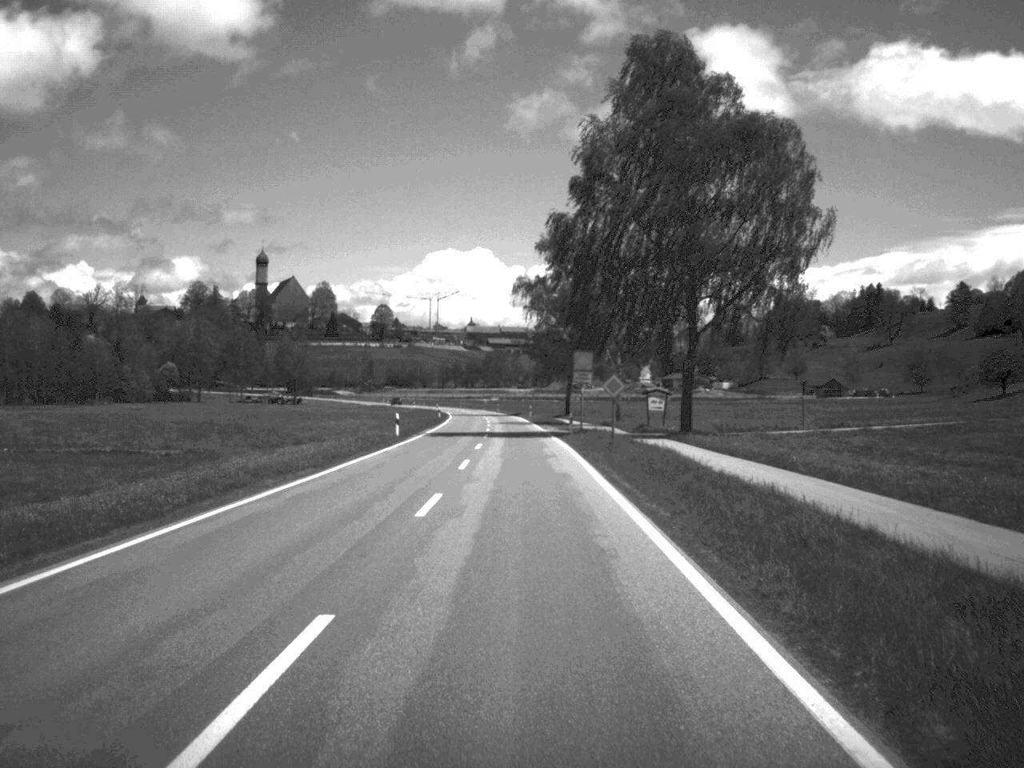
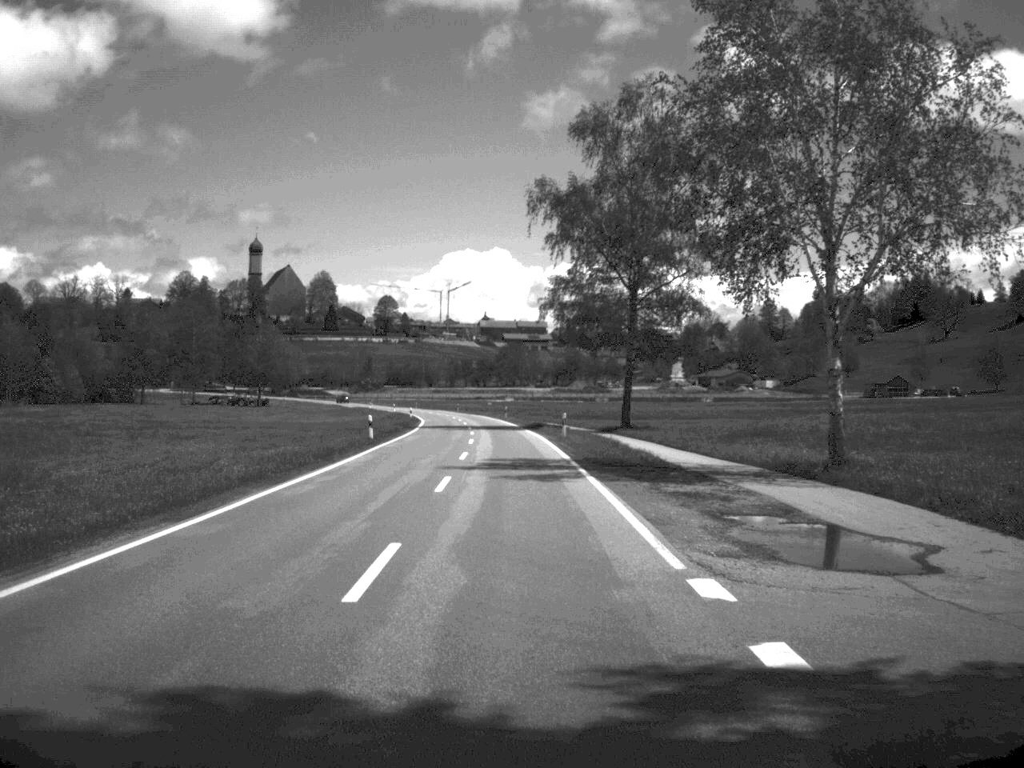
(-0.4, +54.5) m; -1°
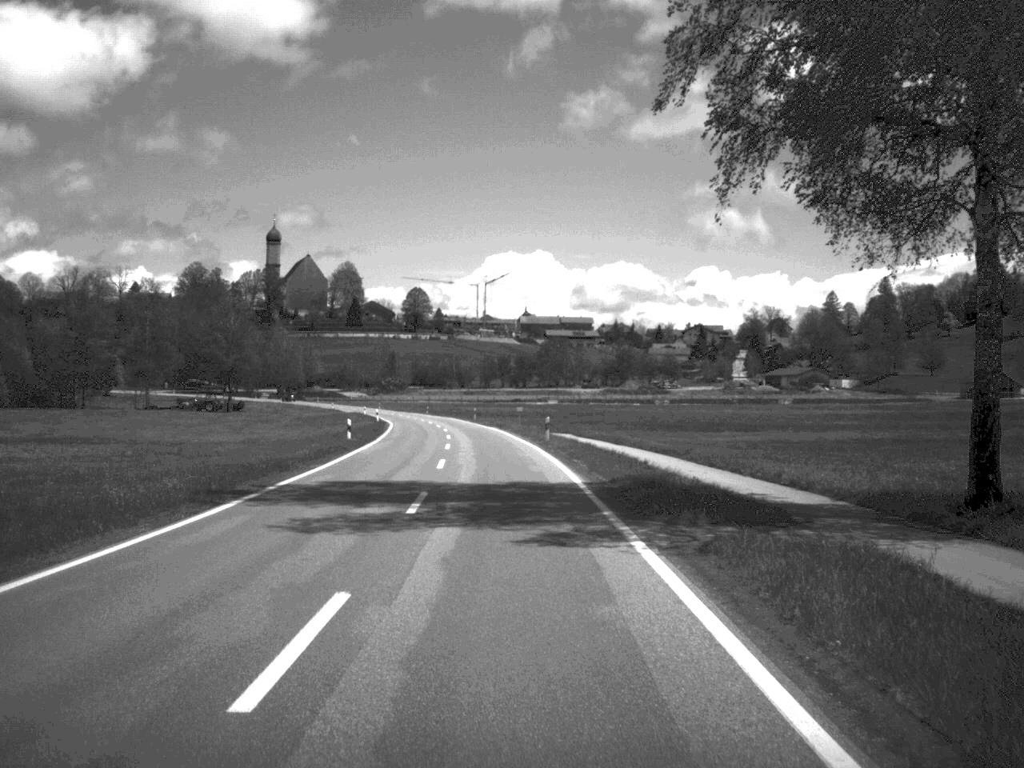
(-0.7, +50.8) m; -2°
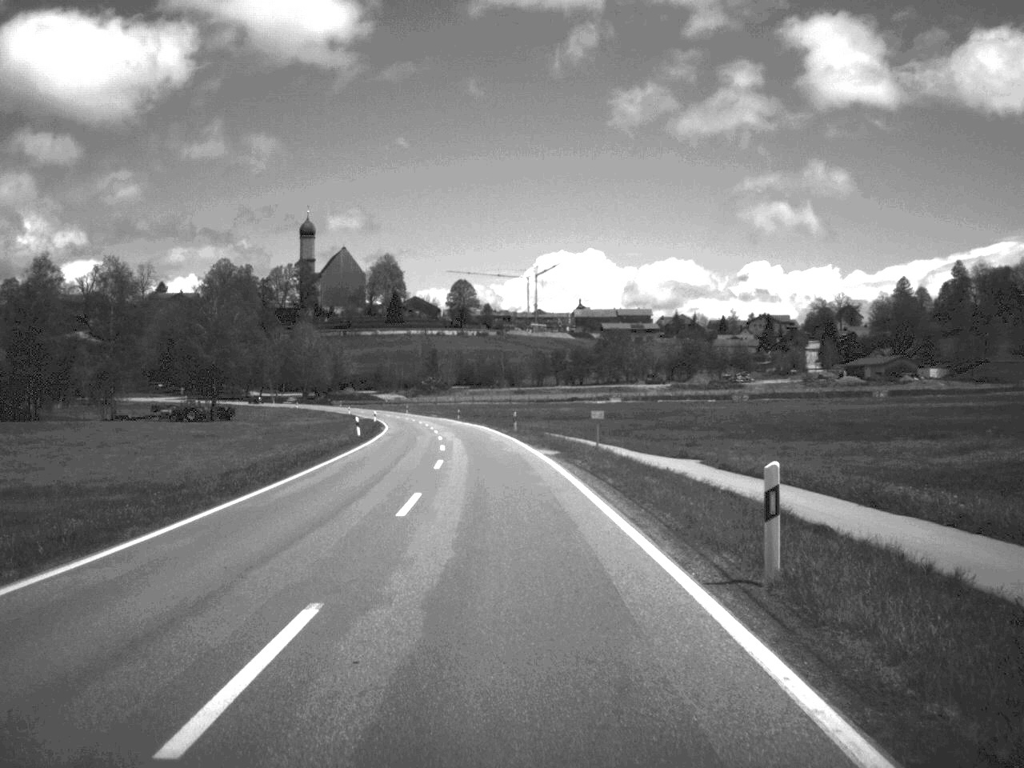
(-0.8, +36.3) m; -3°
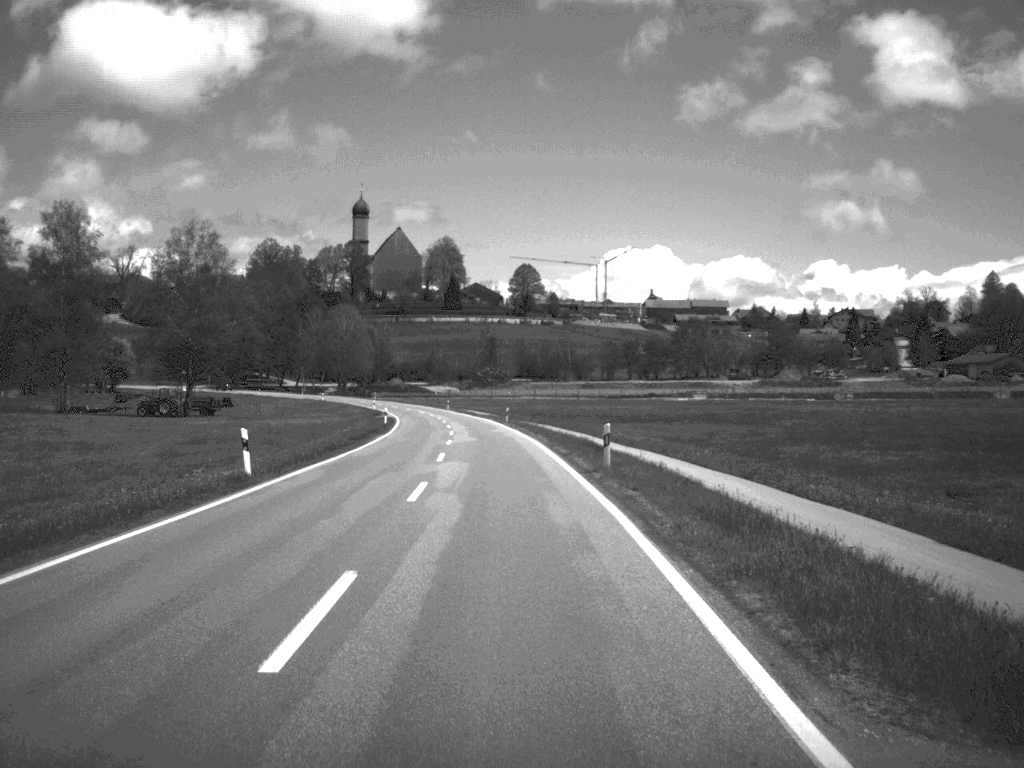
(-0.9, +33.8) m; -3°
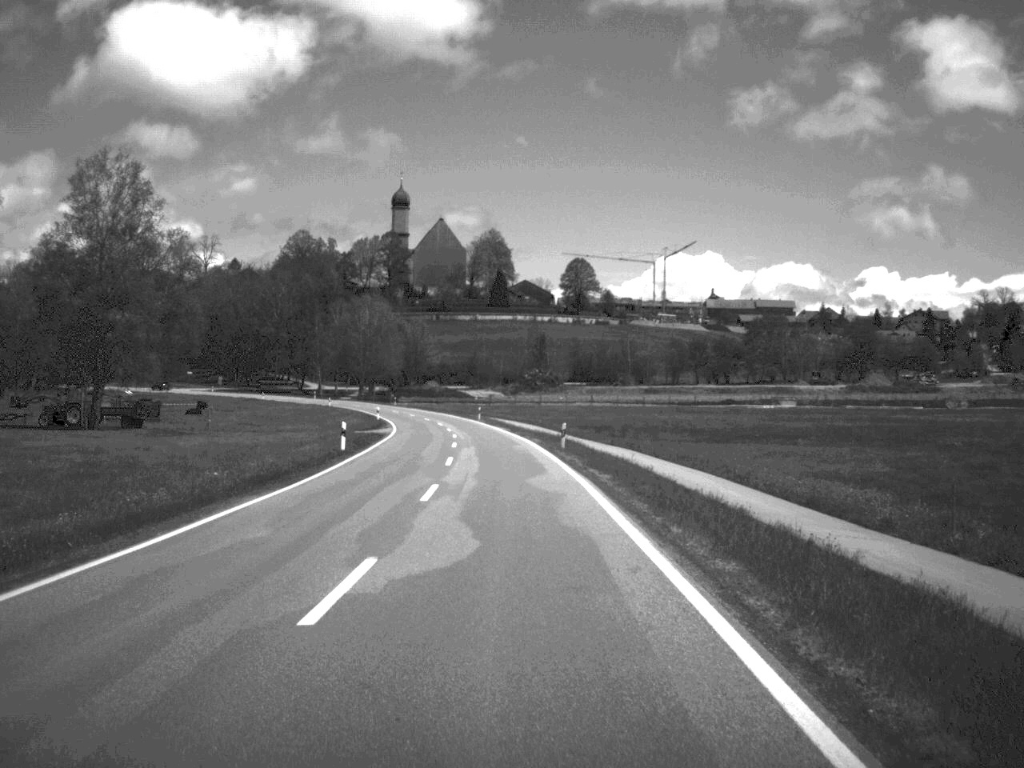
(-0.7, +33.7) m; -2°
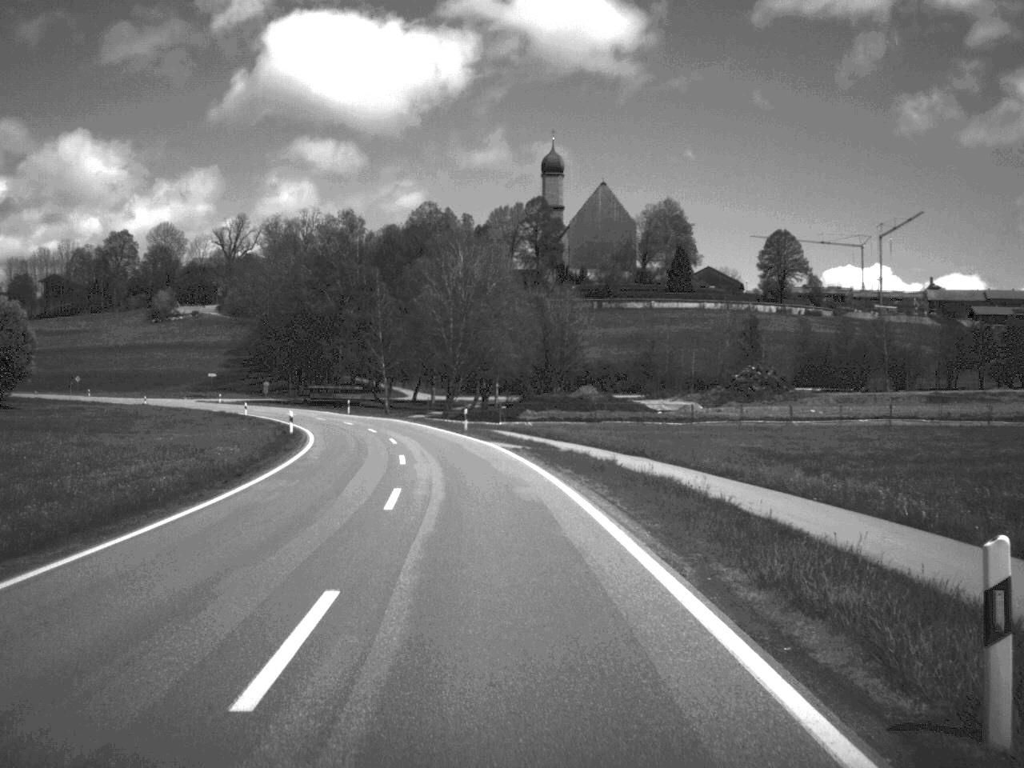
(-4.8, +85.5) m; -8°
